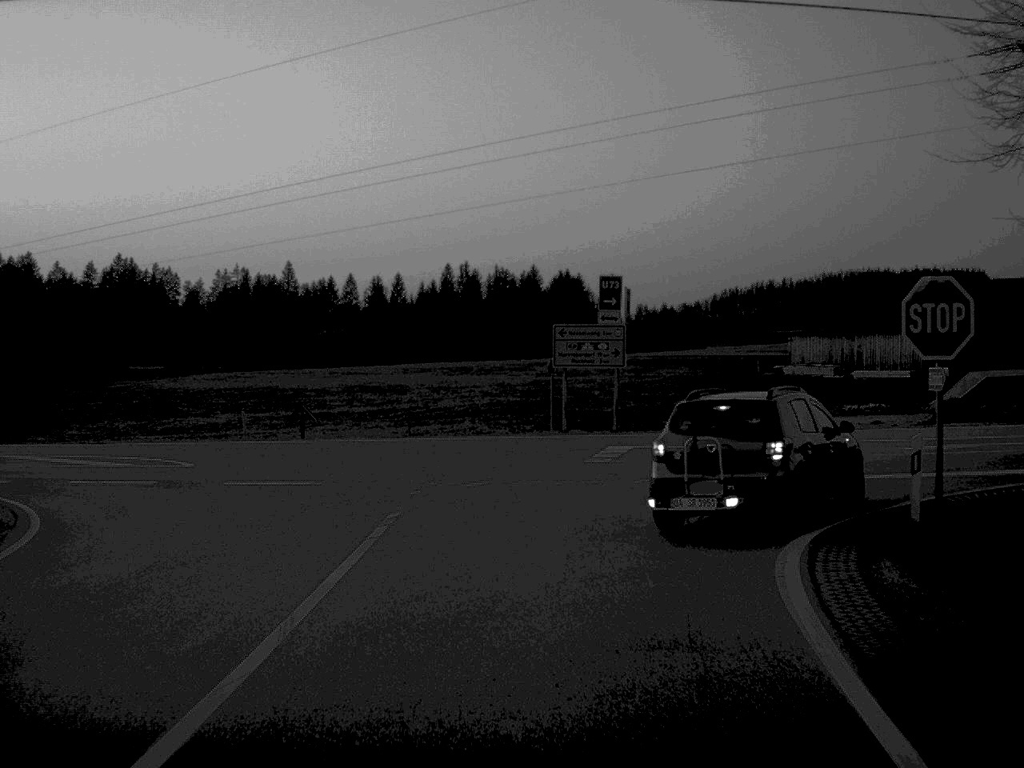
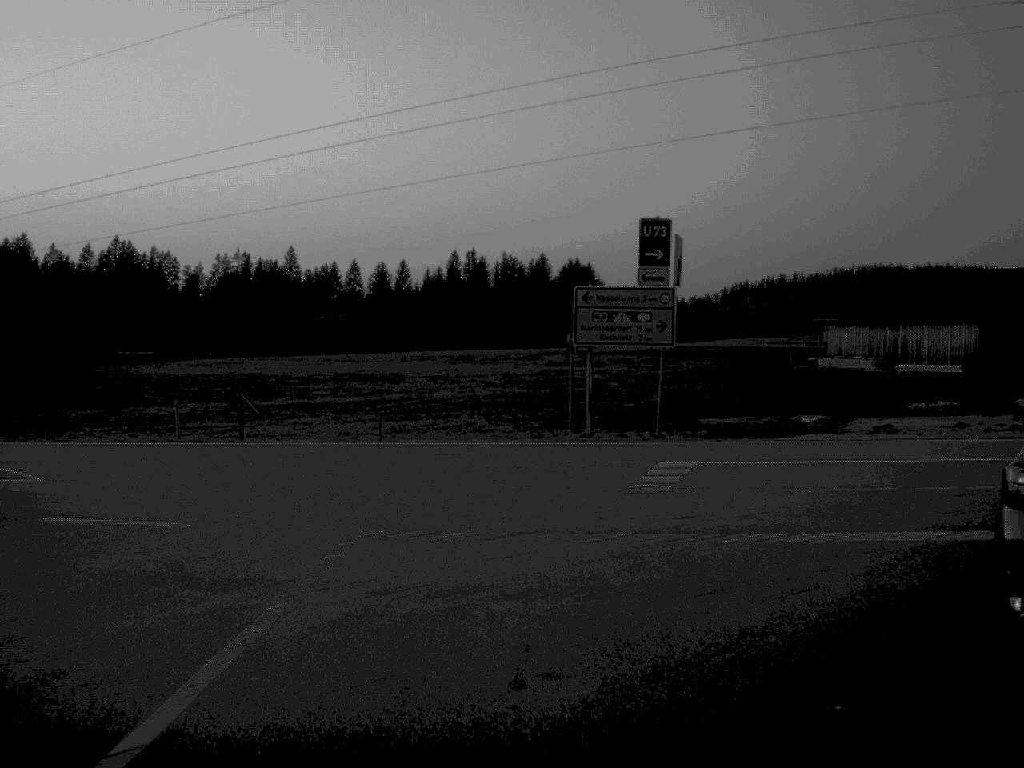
(0.0, +9.2) m; 0°
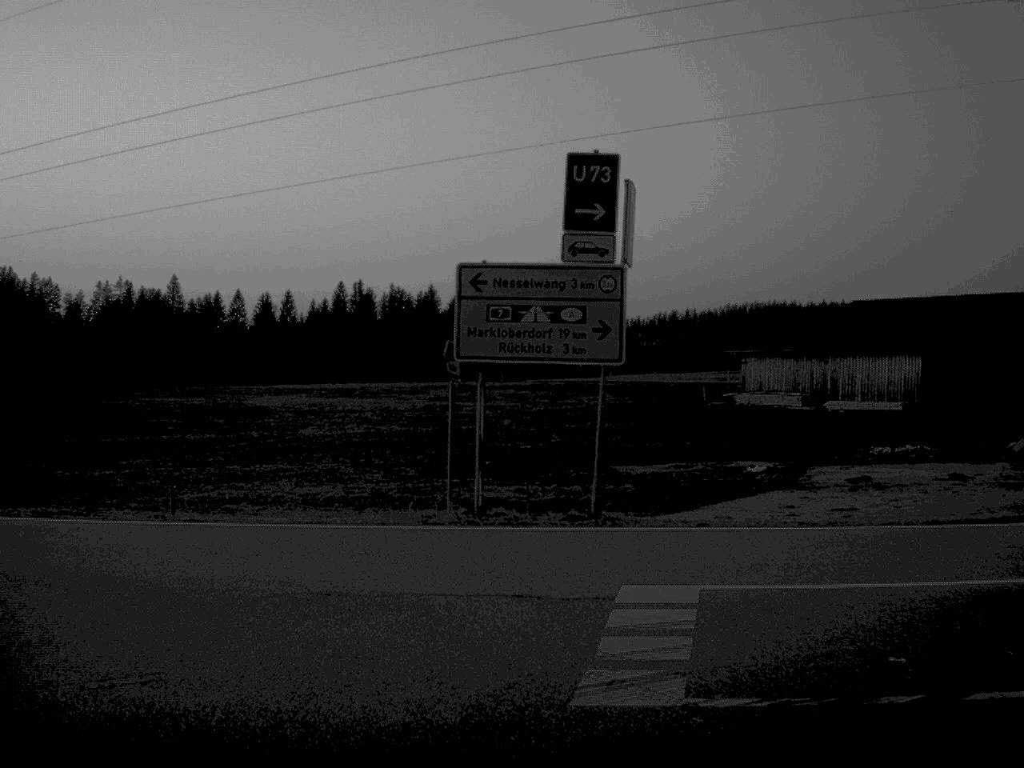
(+0.3, +9.3) m; +5°
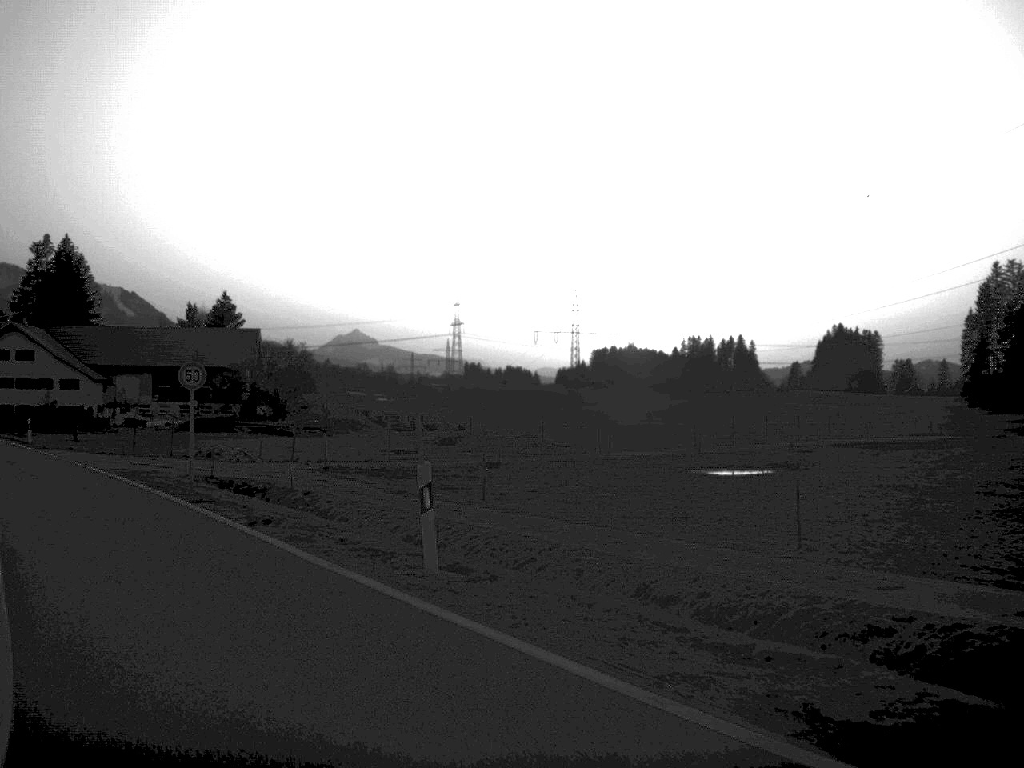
(-7.1, +11.2) m; -64°
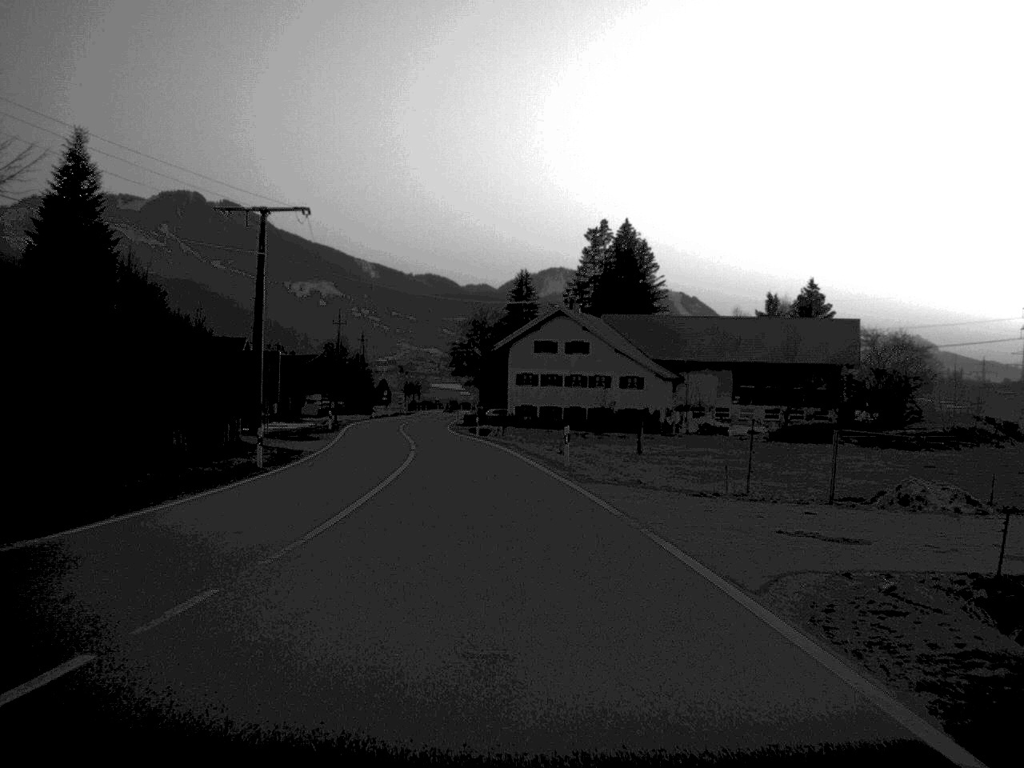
(-6.9, +21.1) m; -24°
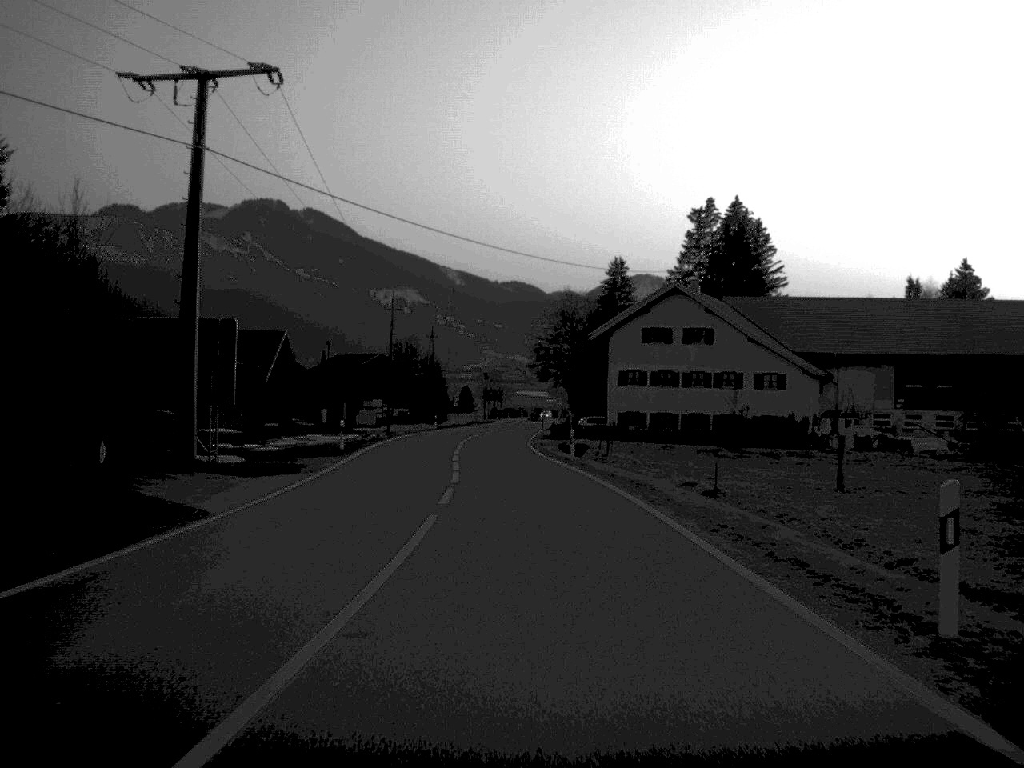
(-1.1, +25.0) m; -4°
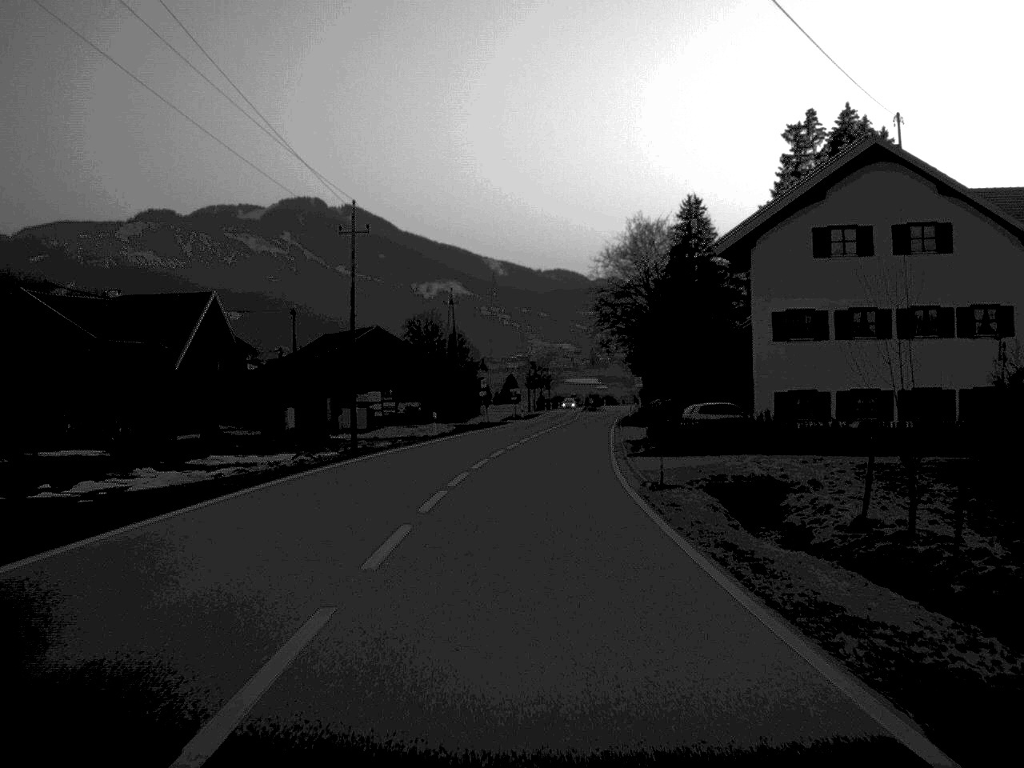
(-0.7, +40.0) m; -2°
